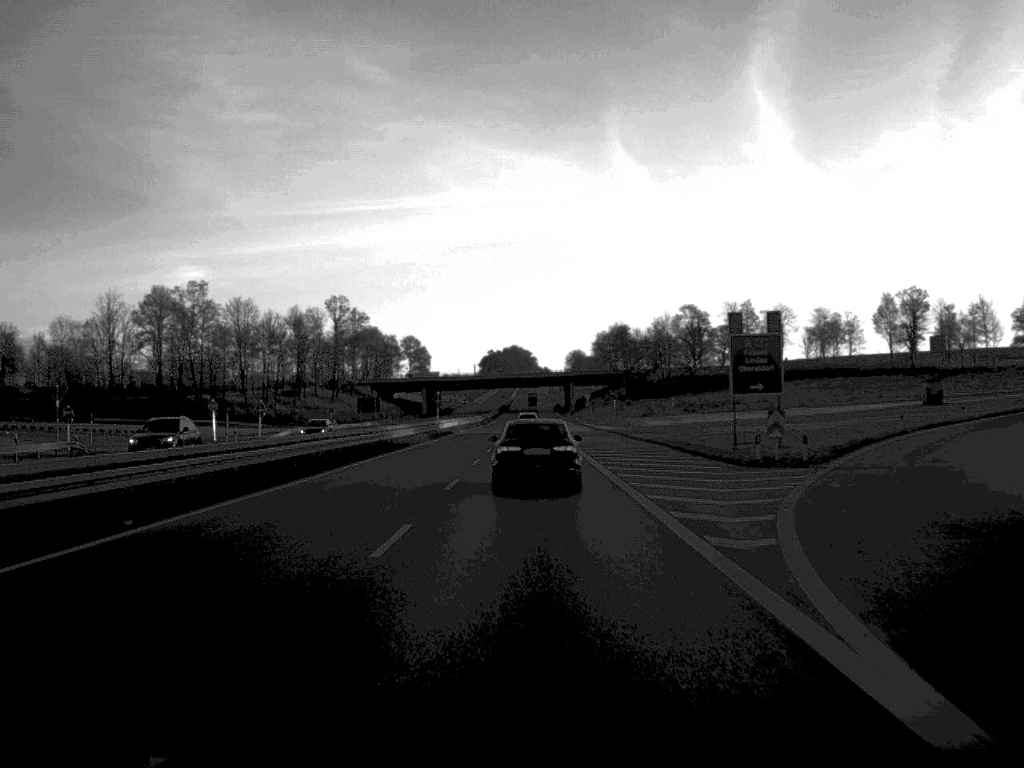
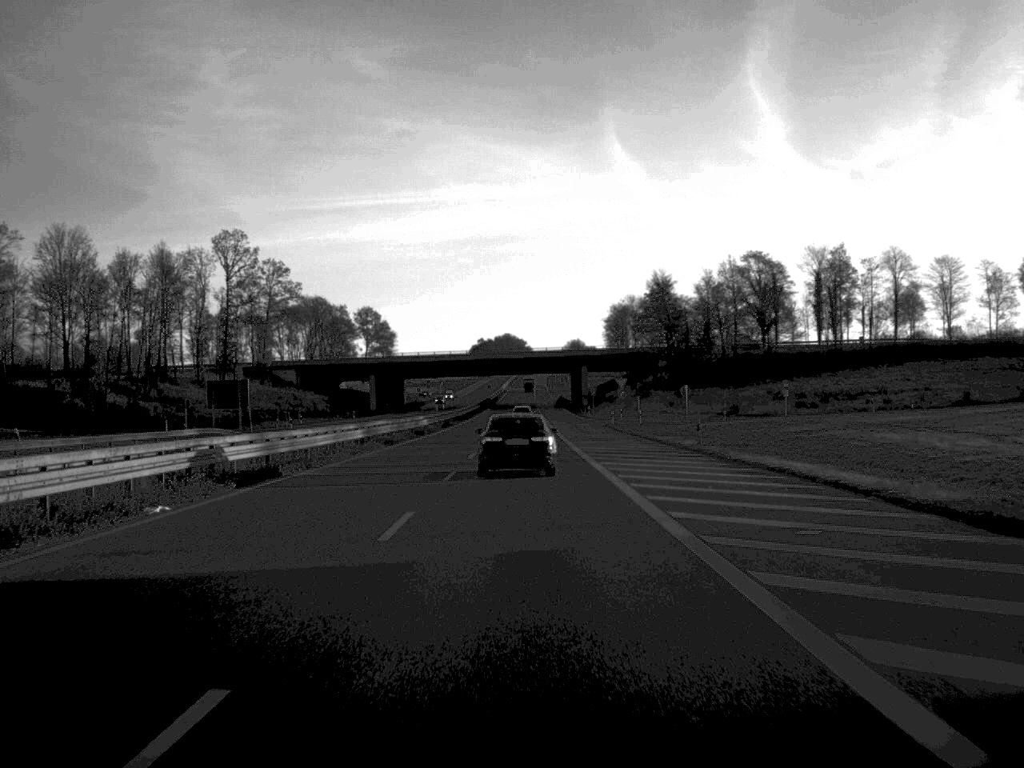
(+0.2, +82.6) m; 0°
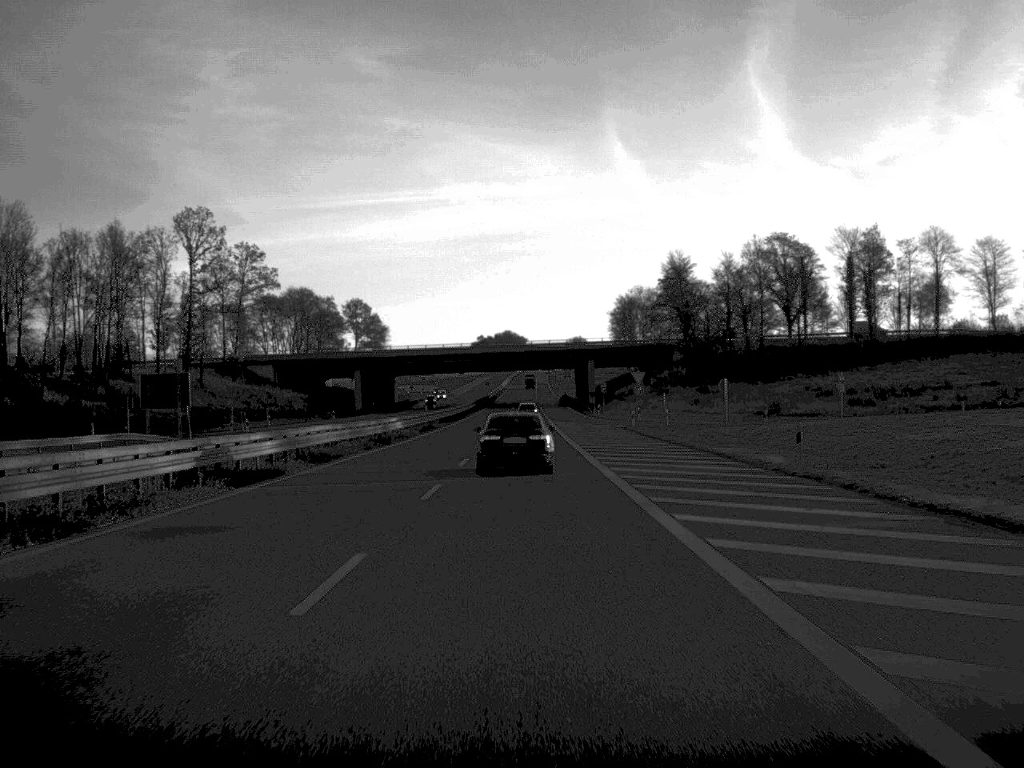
(0.0, +17.9) m; 0°
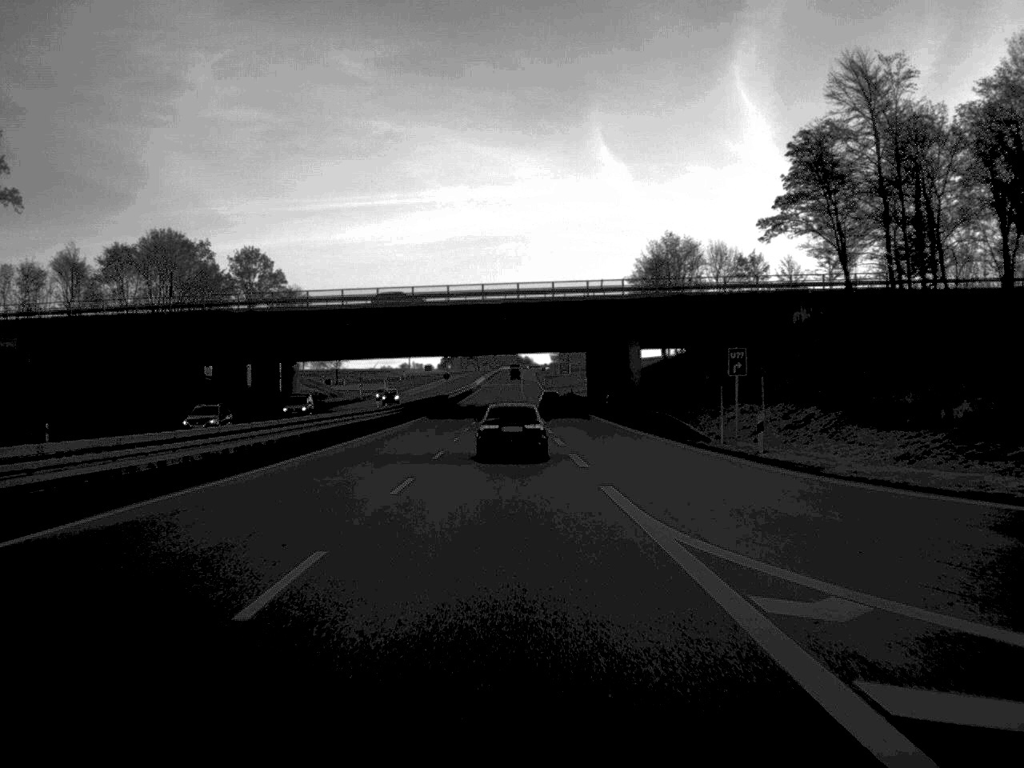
(+0.1, +84.0) m; +1°
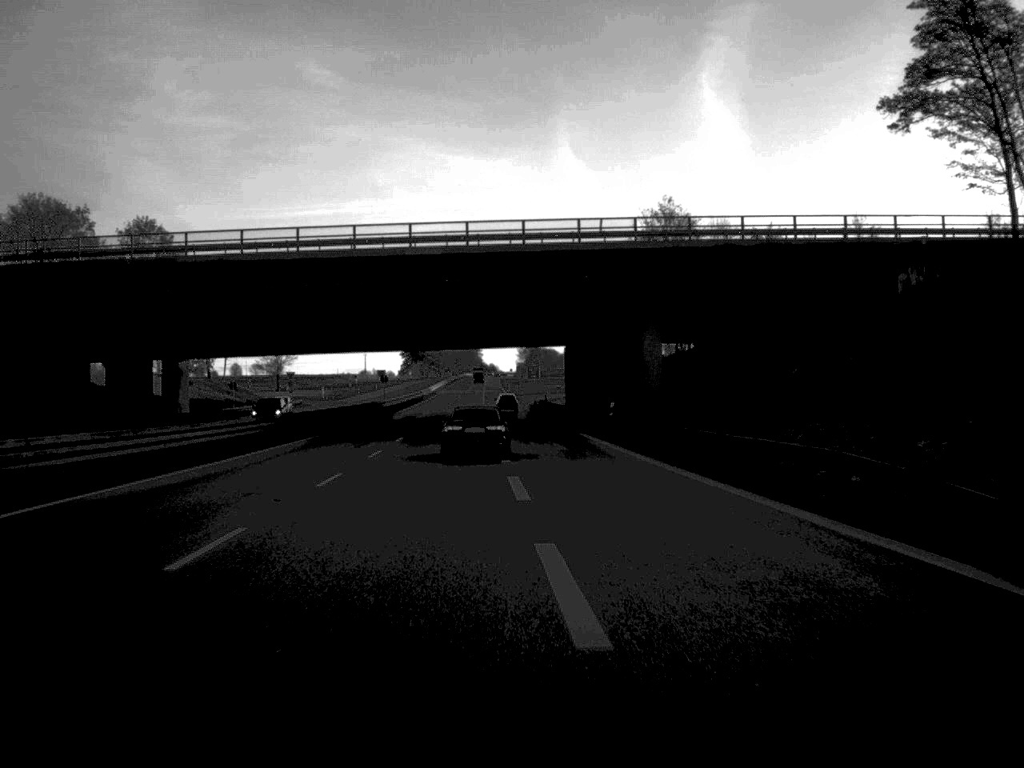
(+0.5, +32.4) m; +2°
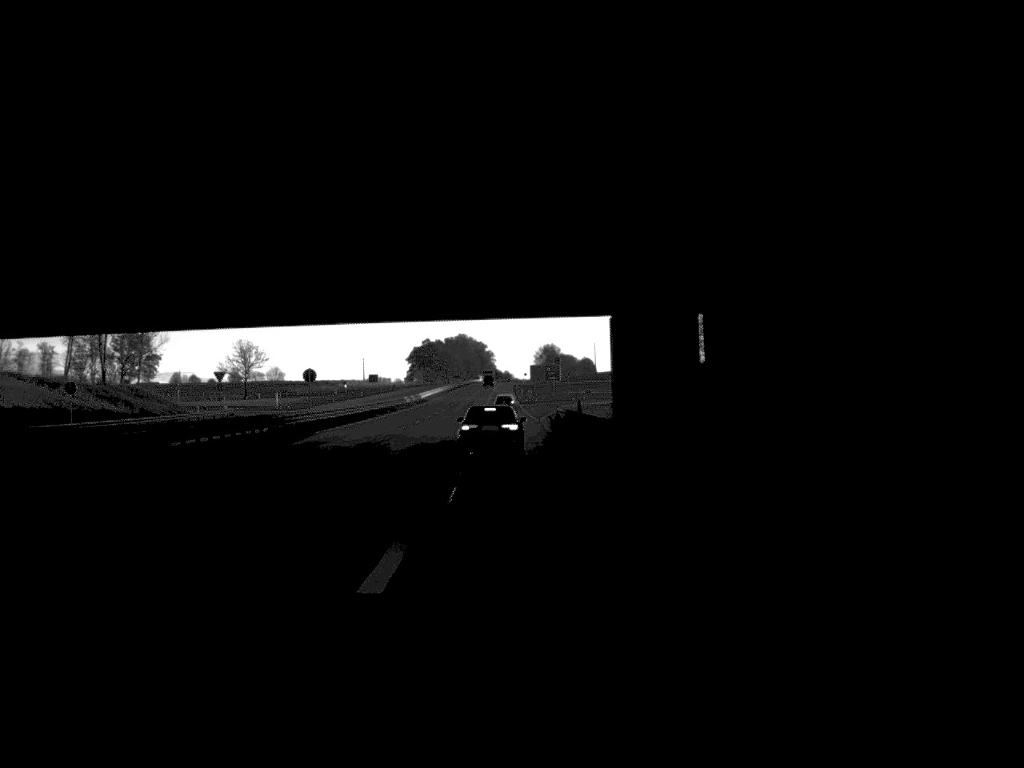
(-0.1, +45.2) m; -1°
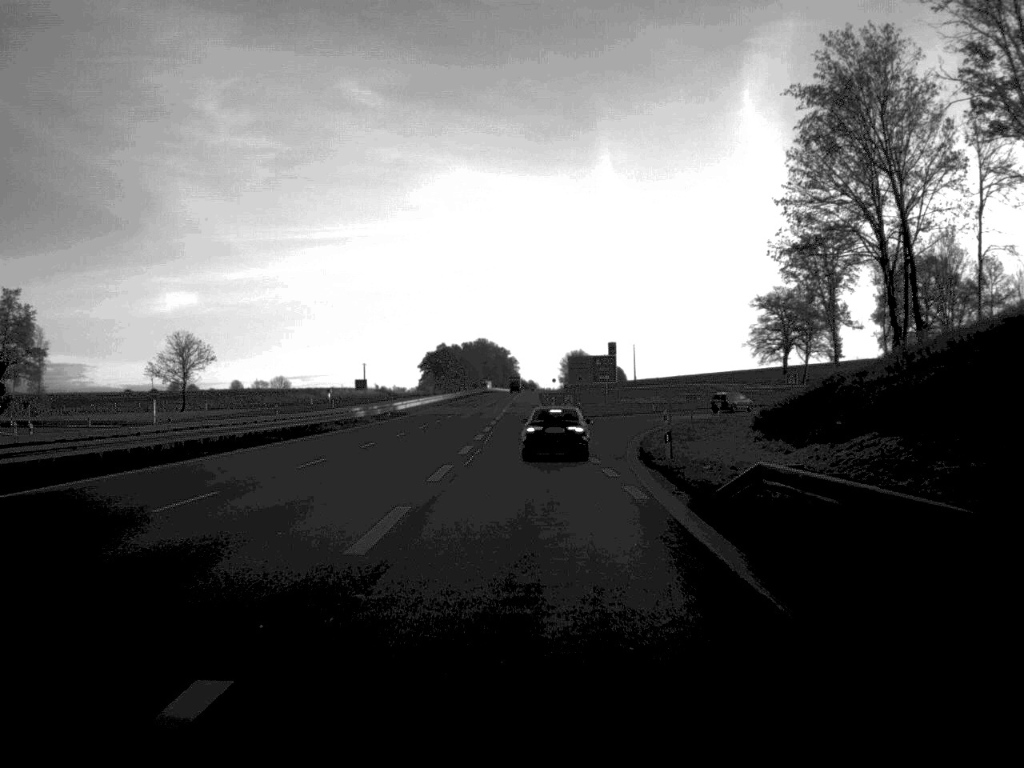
(-0.7, +56.9) m; -1°
